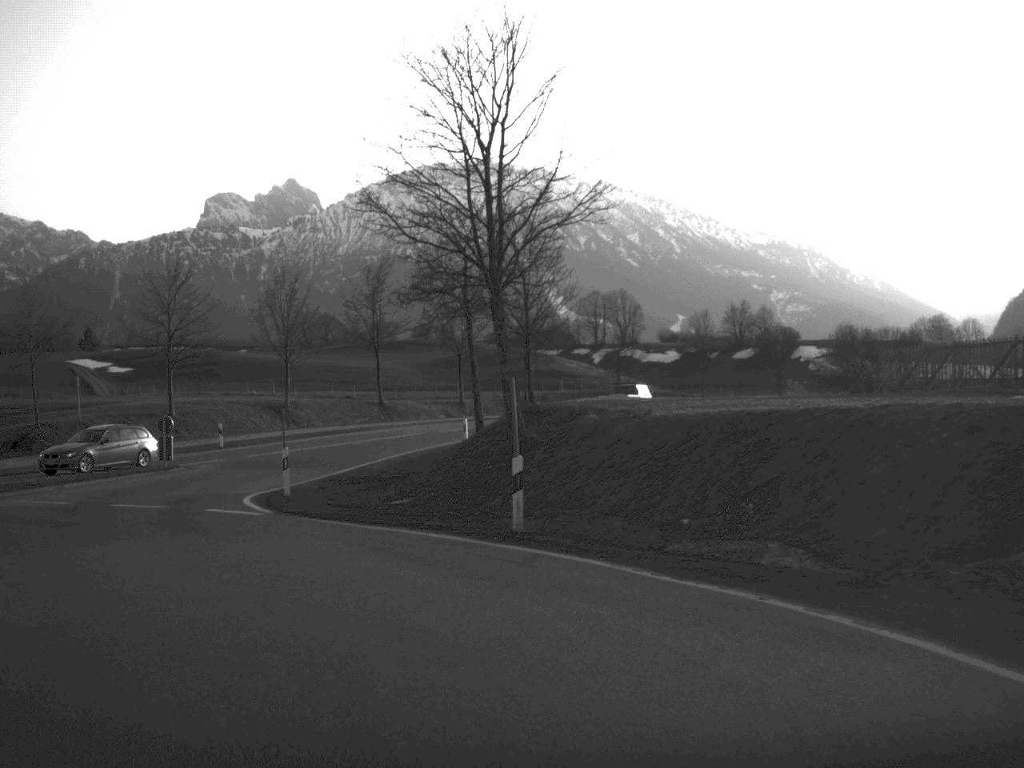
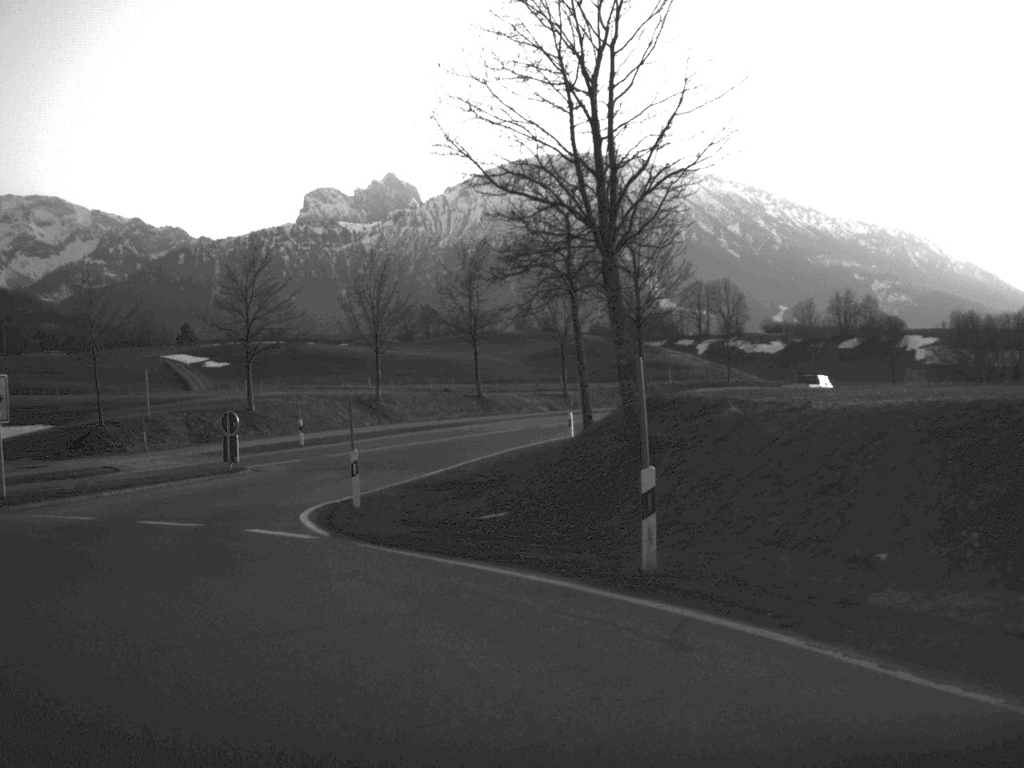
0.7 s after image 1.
(-0.2, +4.7) m; -5°
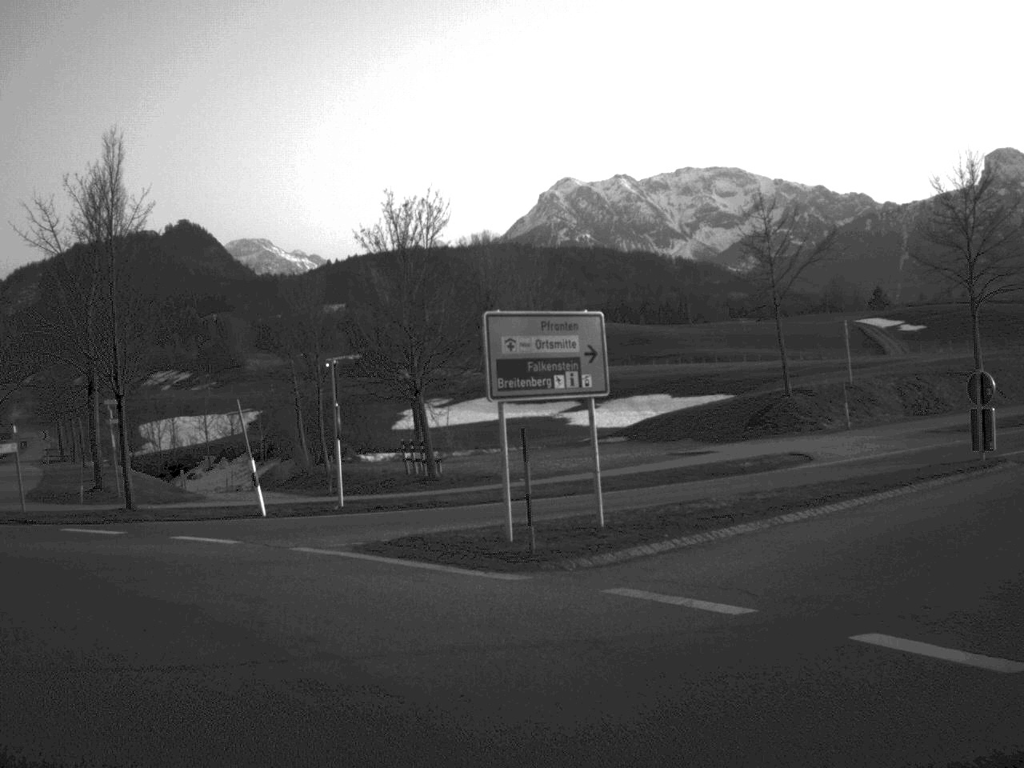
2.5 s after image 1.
(-3.0, +11.8) m; -31°
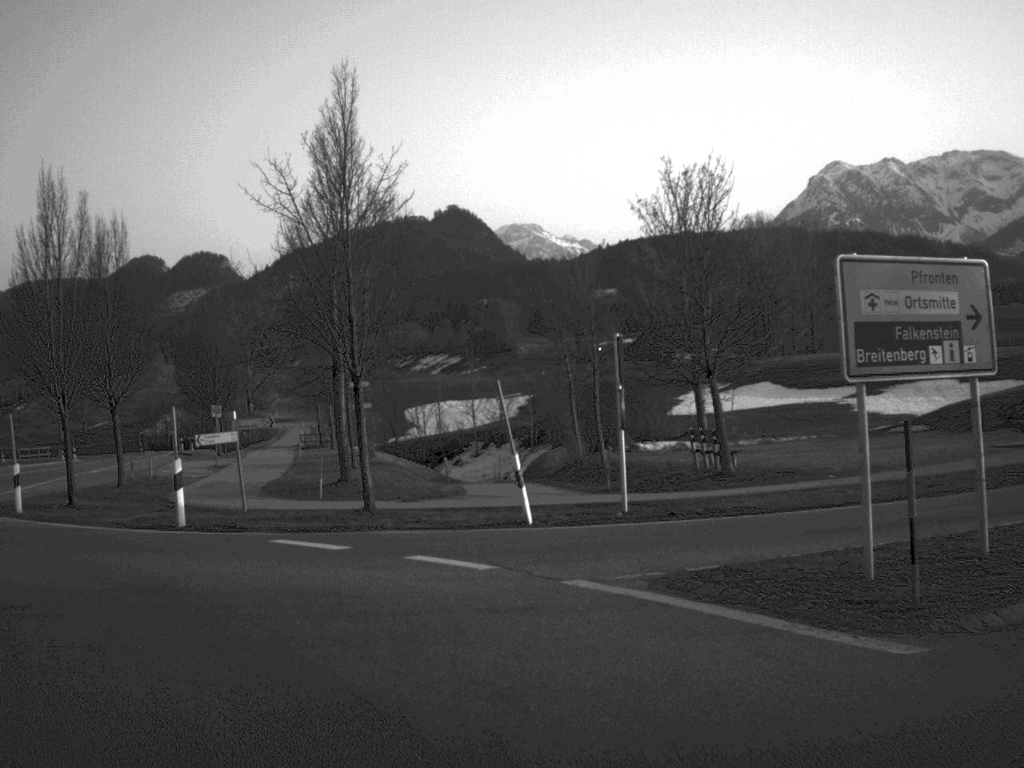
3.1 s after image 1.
(-0.4, +4.1) m; -12°
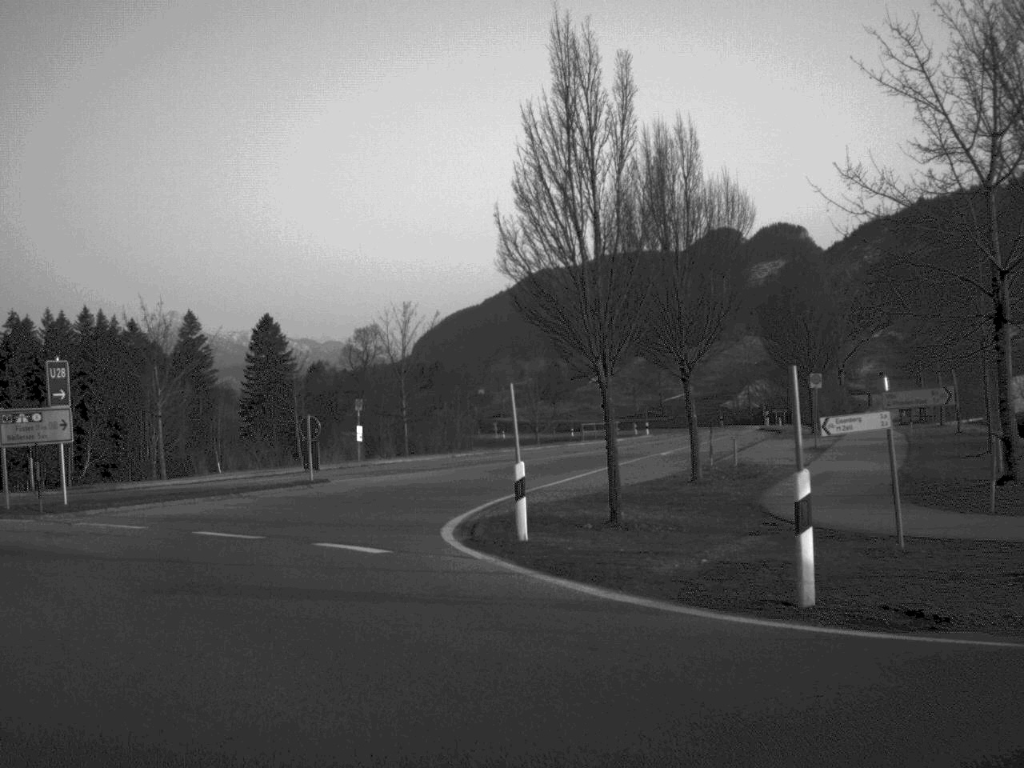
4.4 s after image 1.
(-2.2, +9.5) m; -26°
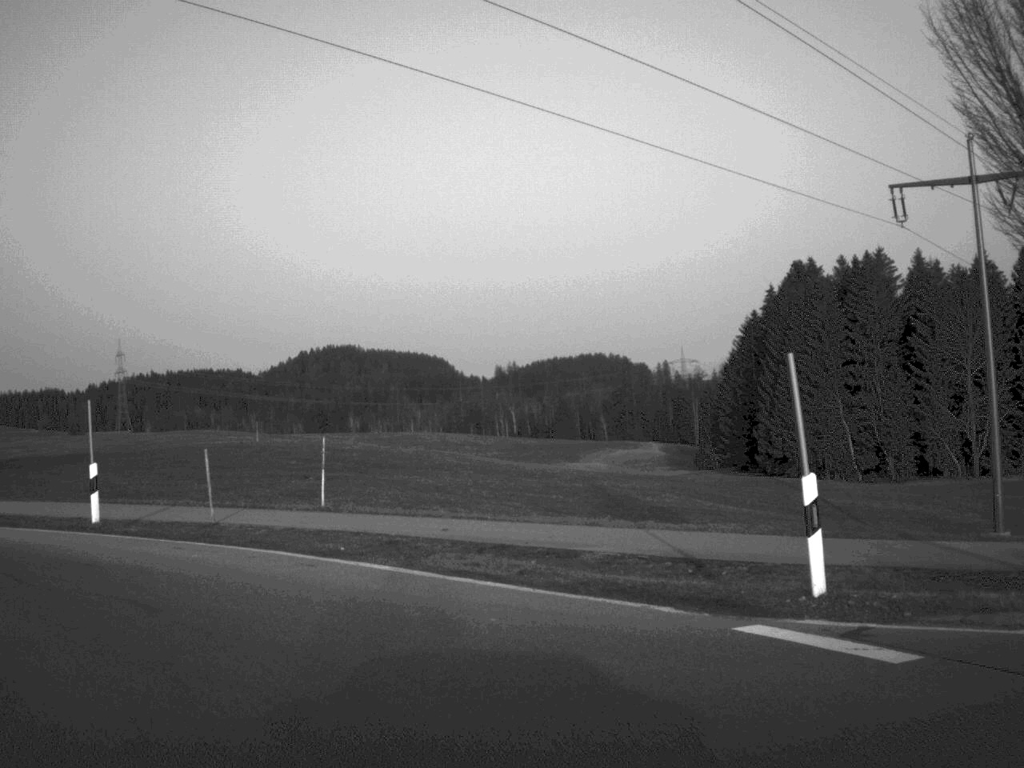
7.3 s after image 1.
(-12.5, +19.3) m; -64°
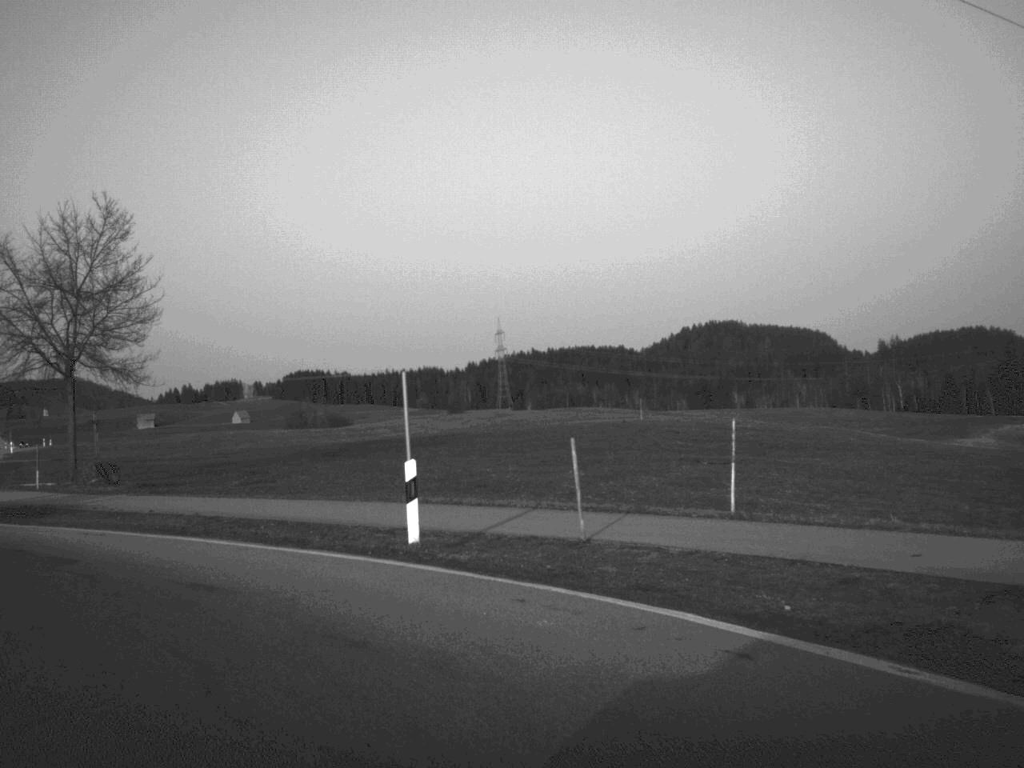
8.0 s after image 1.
(-0.9, +5.9) m; -17°
